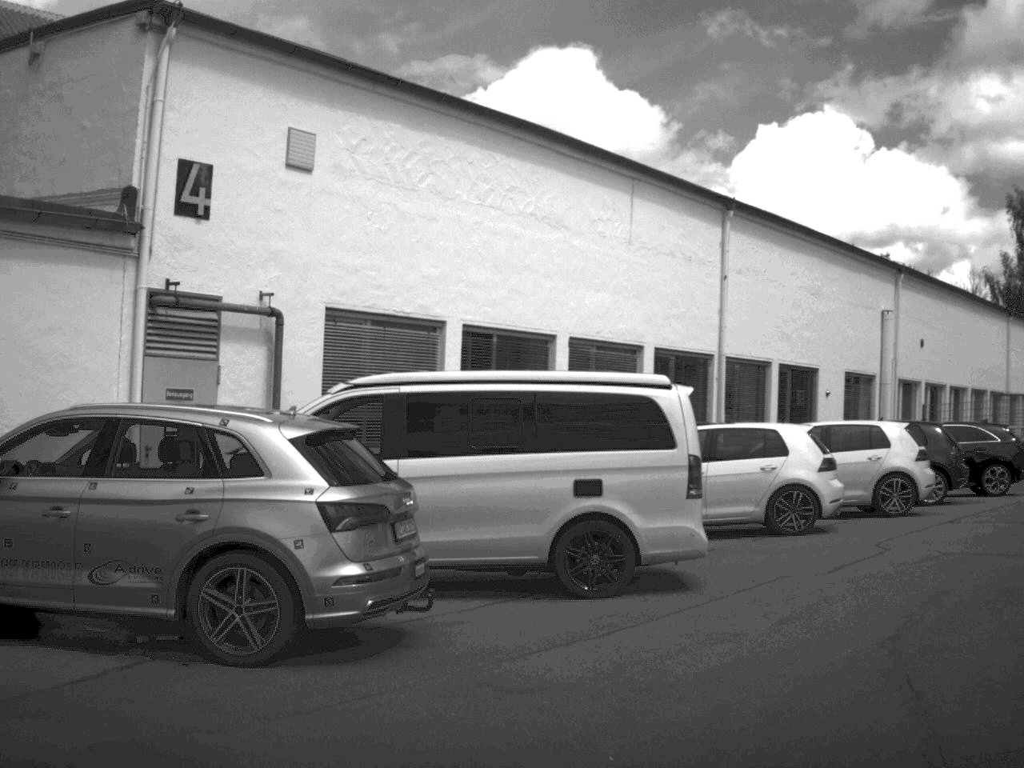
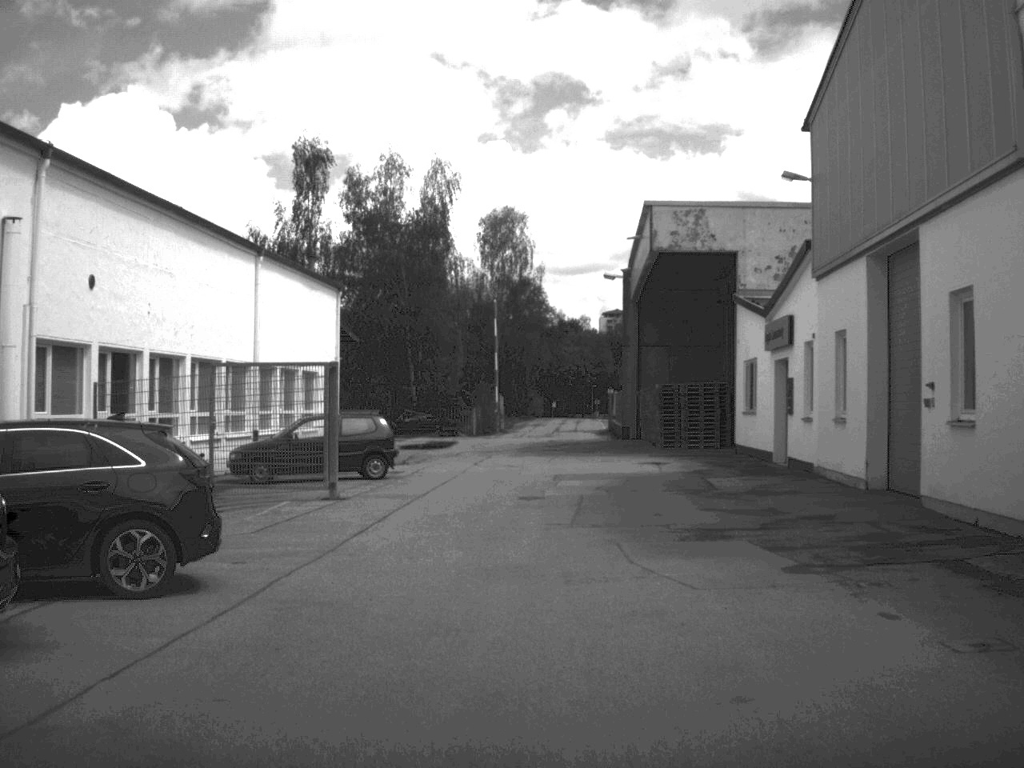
(+5.3, +12.9) m; +31°
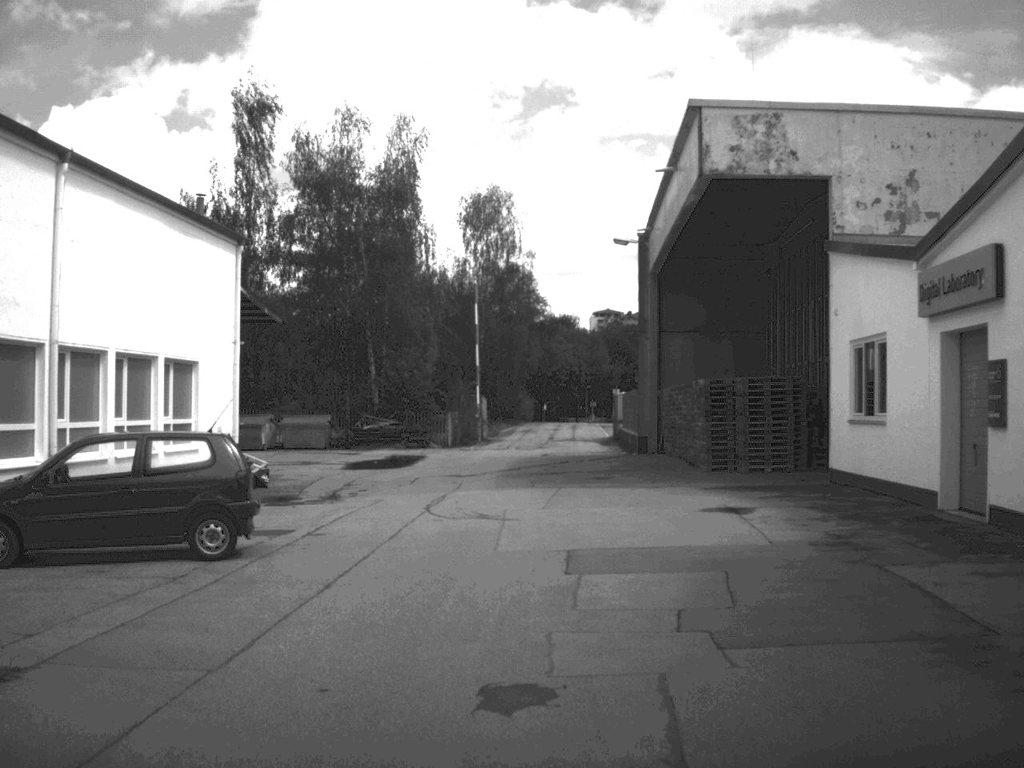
(0.0, +13.3) m; 0°
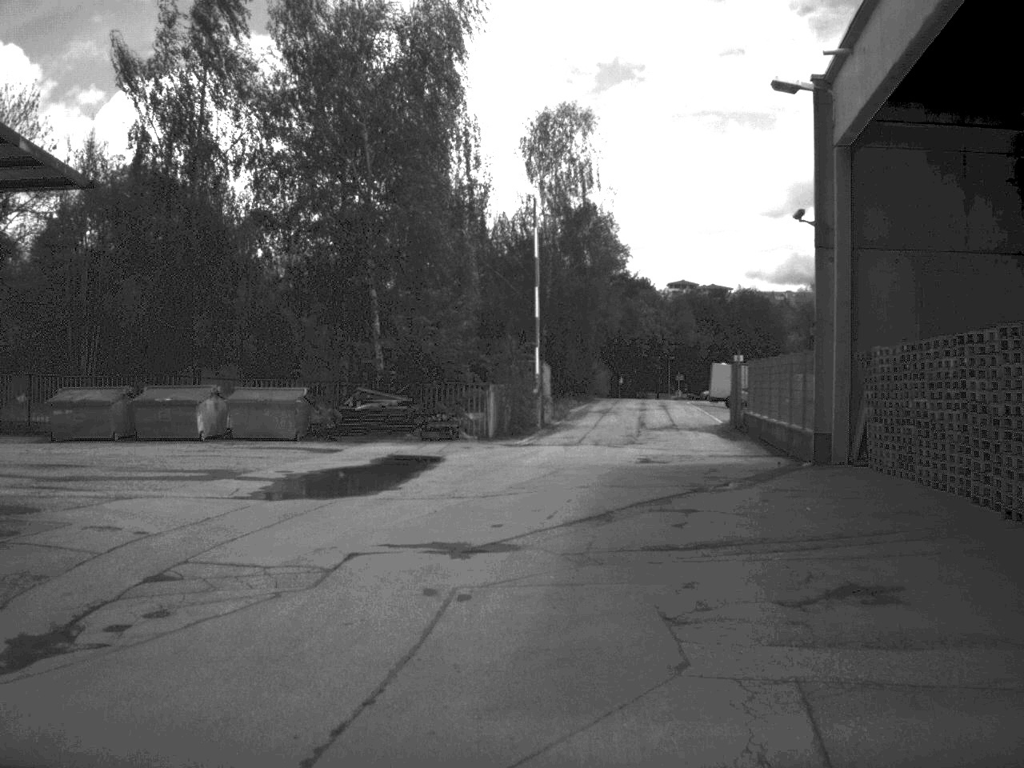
(-0.3, +19.5) m; -3°
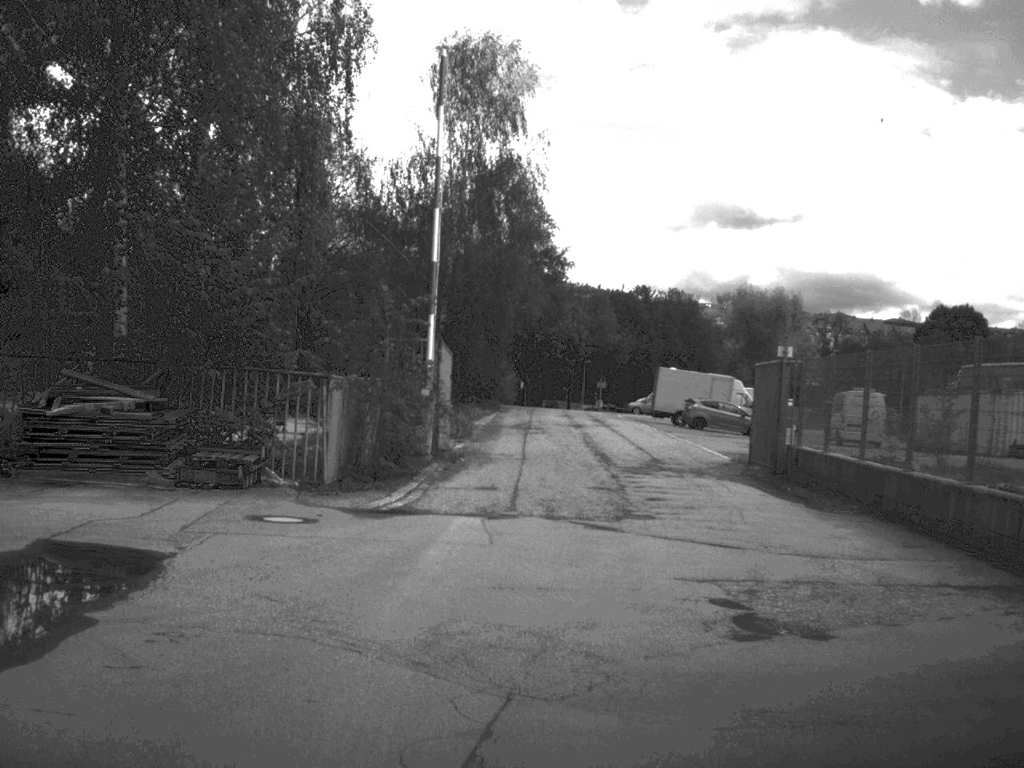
(+0.1, +18.5) m; +5°
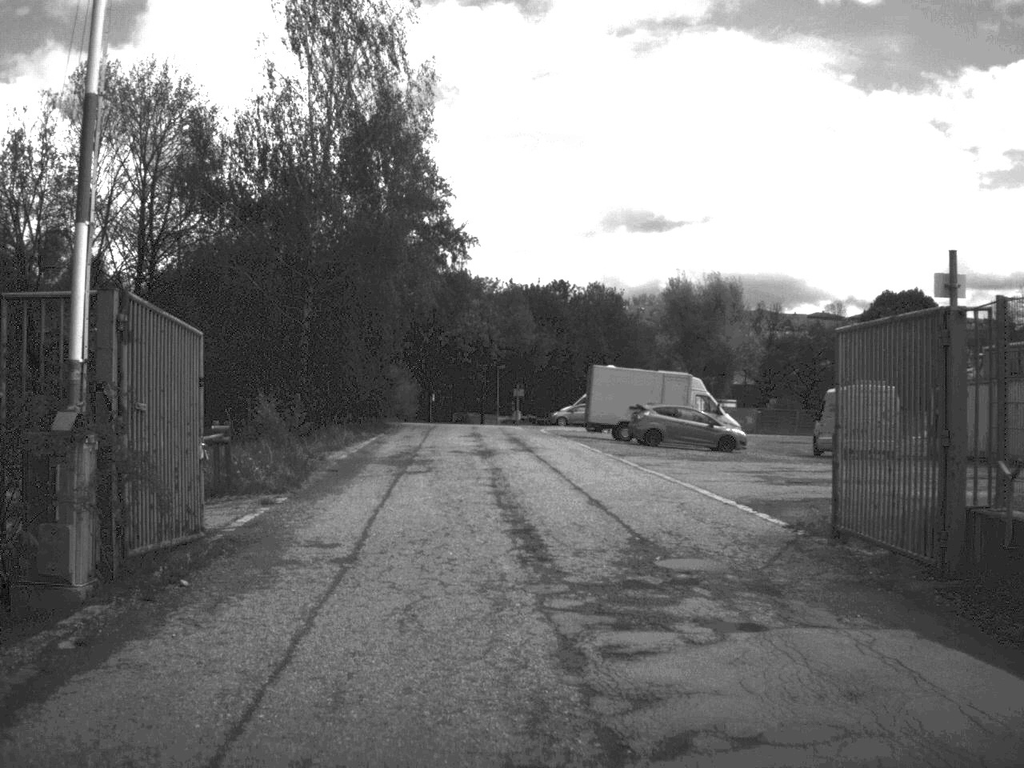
(+0.7, +14.4) m; +3°
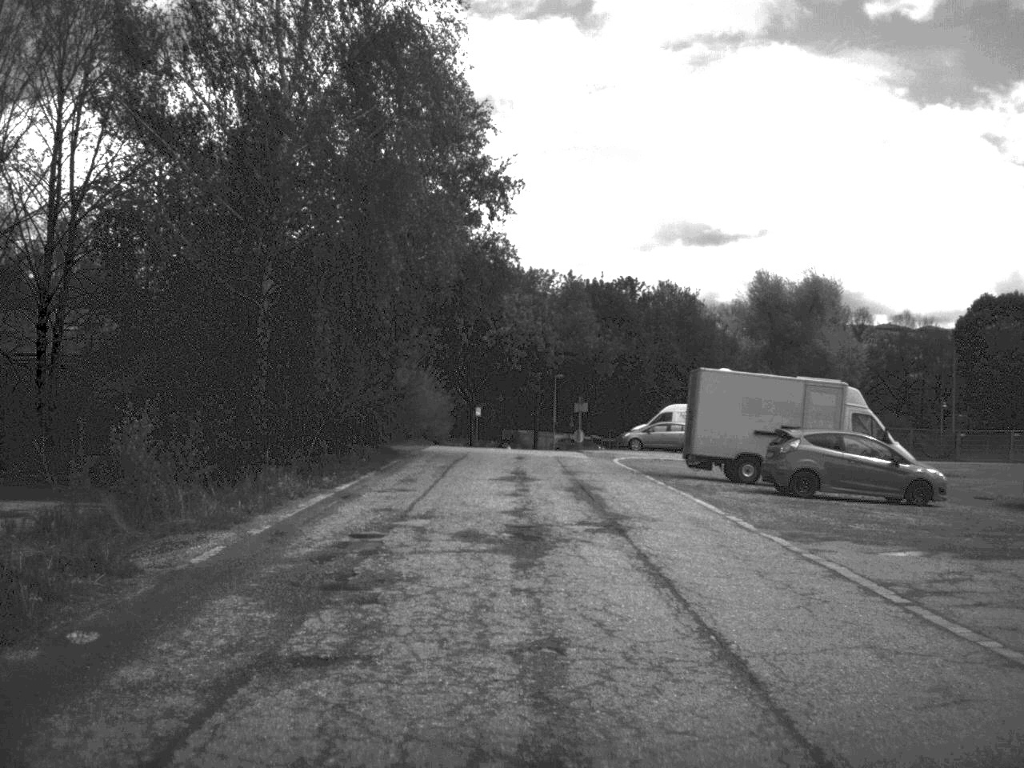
(-0.3, +15.9) m; -3°
